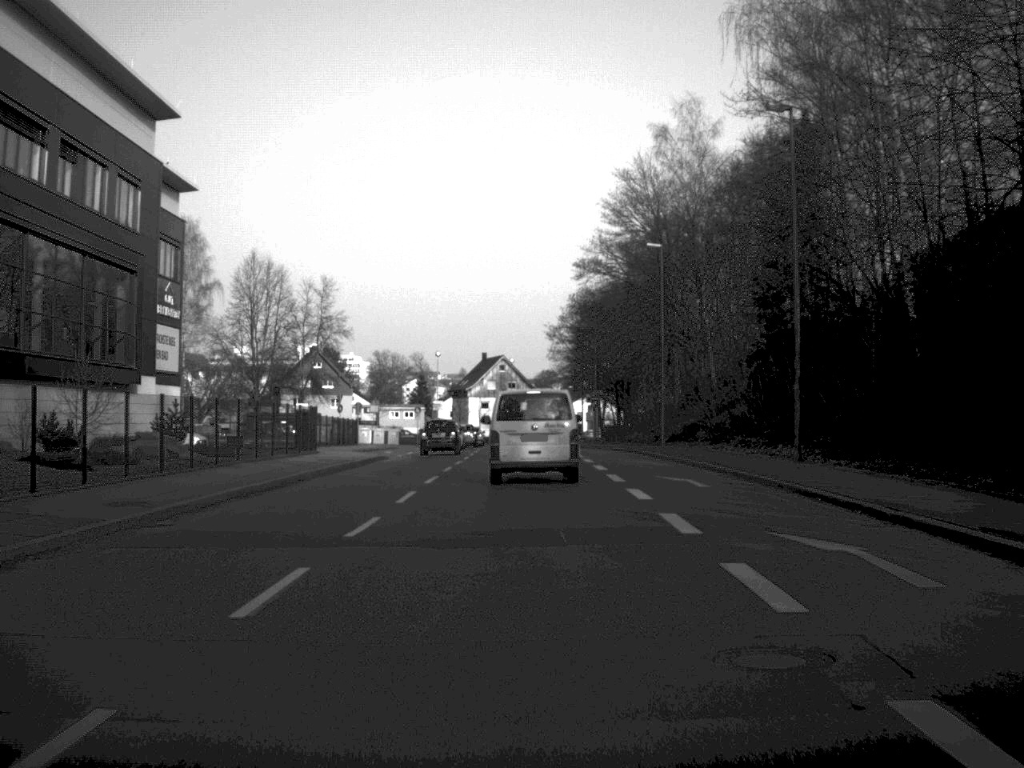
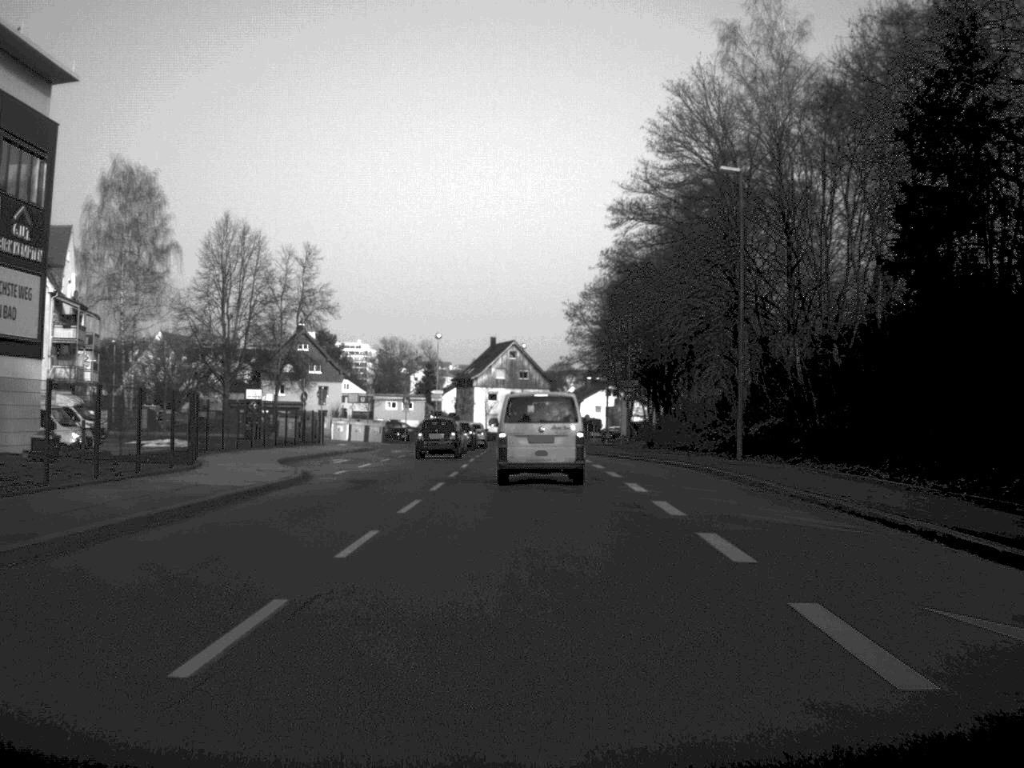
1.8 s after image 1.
(-0.1, +20.4) m; -1°
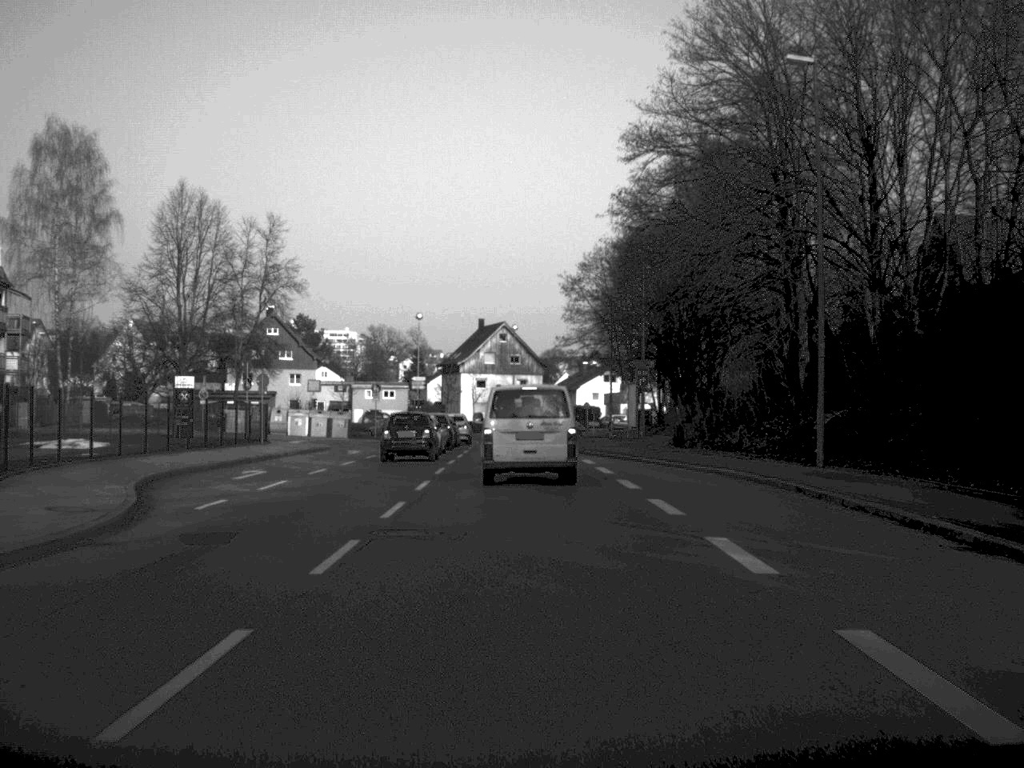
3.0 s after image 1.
(0.0, +13.4) m; 0°
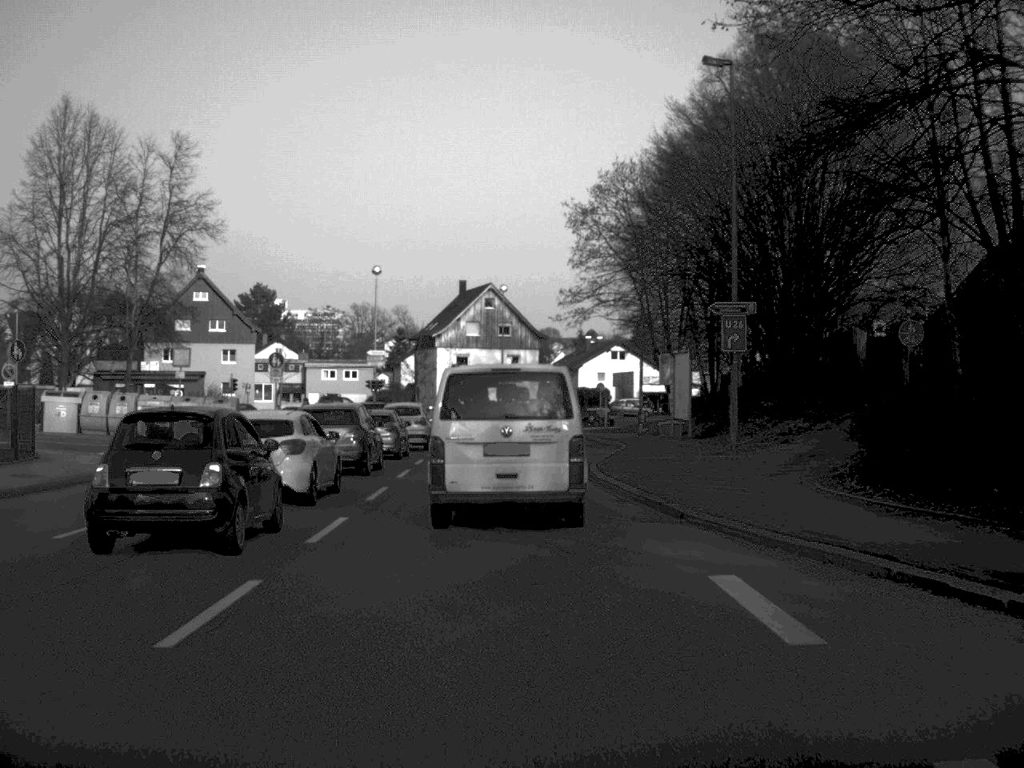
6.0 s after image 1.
(+0.1, +27.9) m; 0°
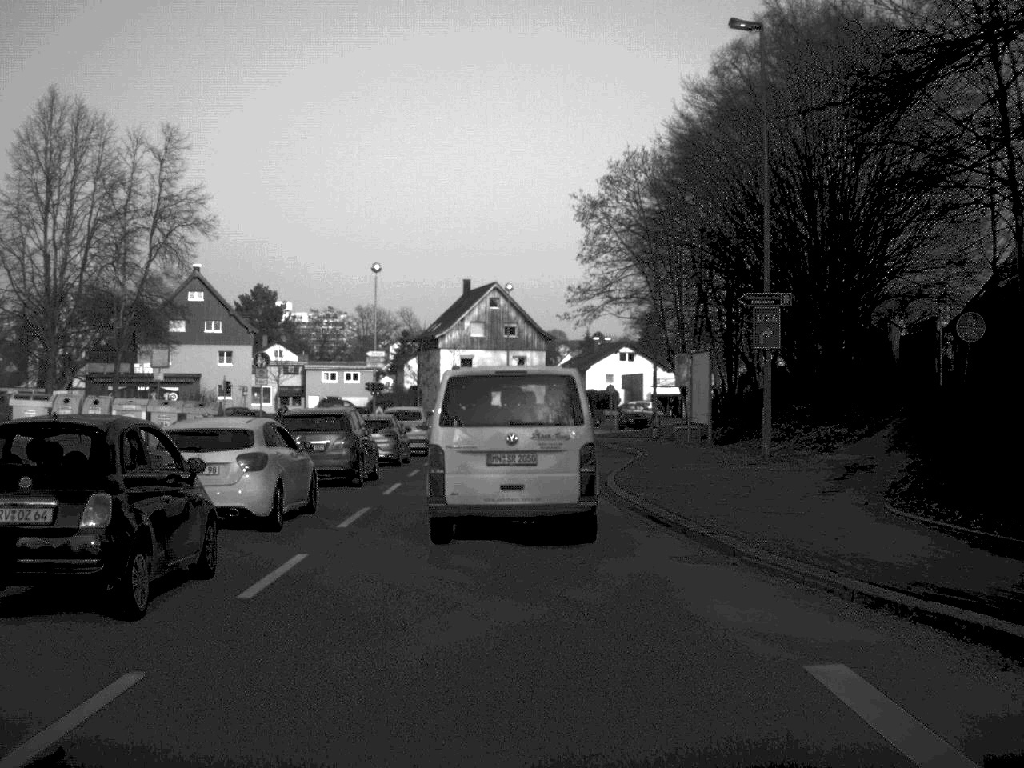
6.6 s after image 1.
(0.0, +3.6) m; 0°
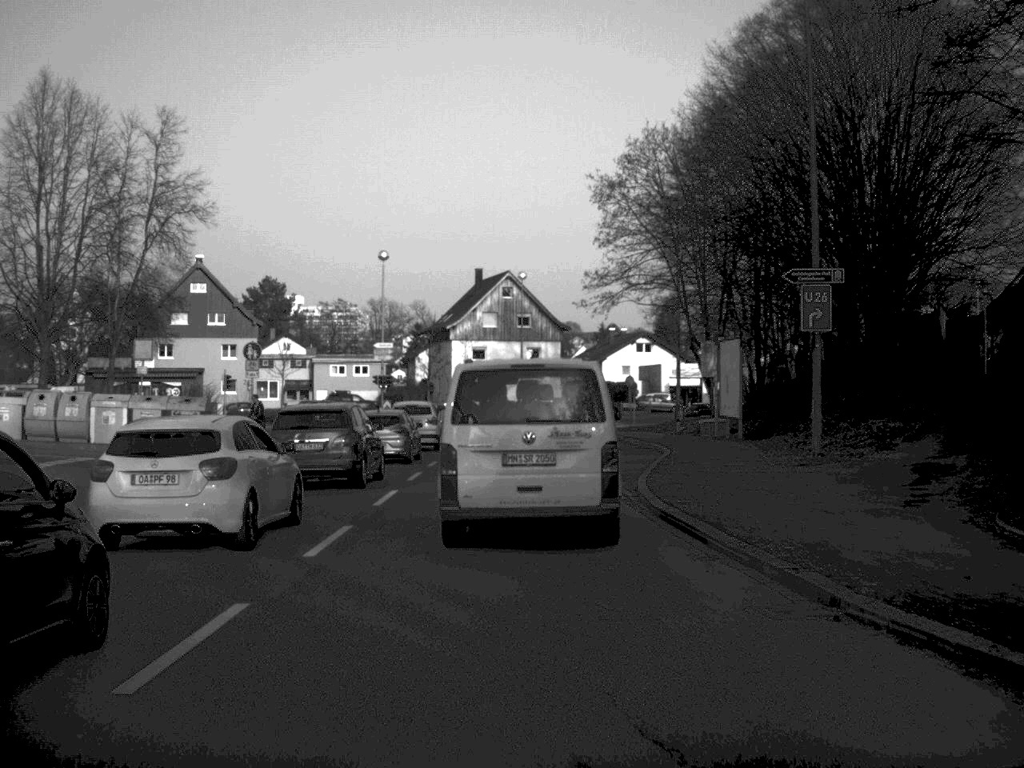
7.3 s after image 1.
(0.0, +3.6) m; -1°
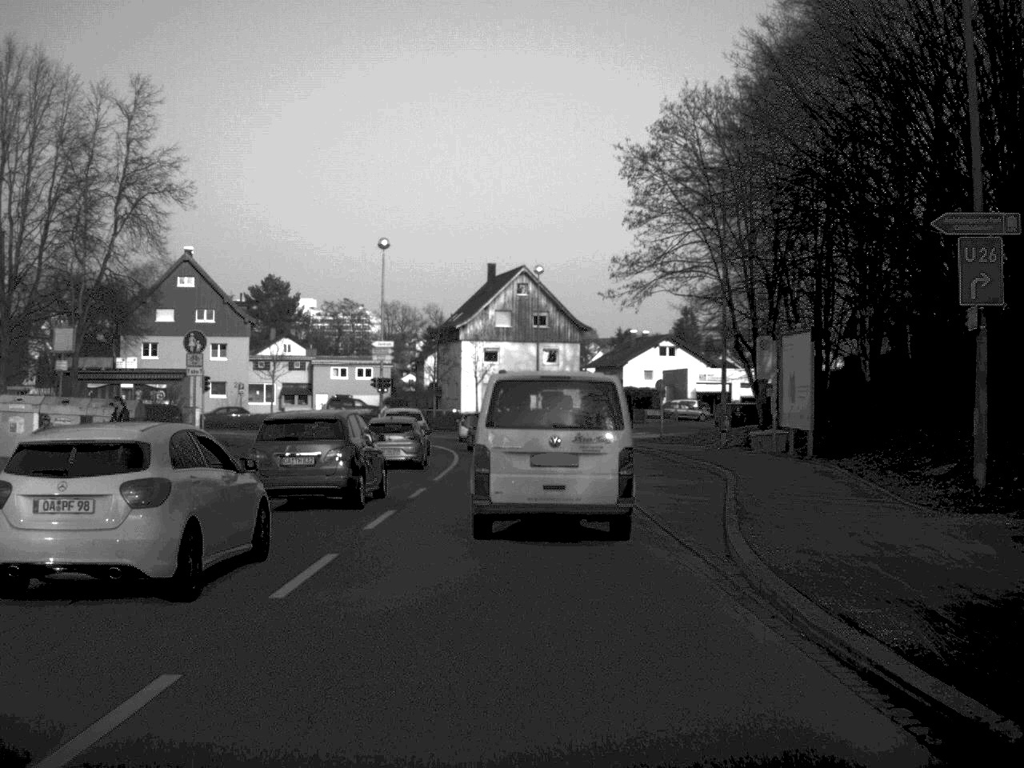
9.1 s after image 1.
(-0.1, +8.5) m; -1°
